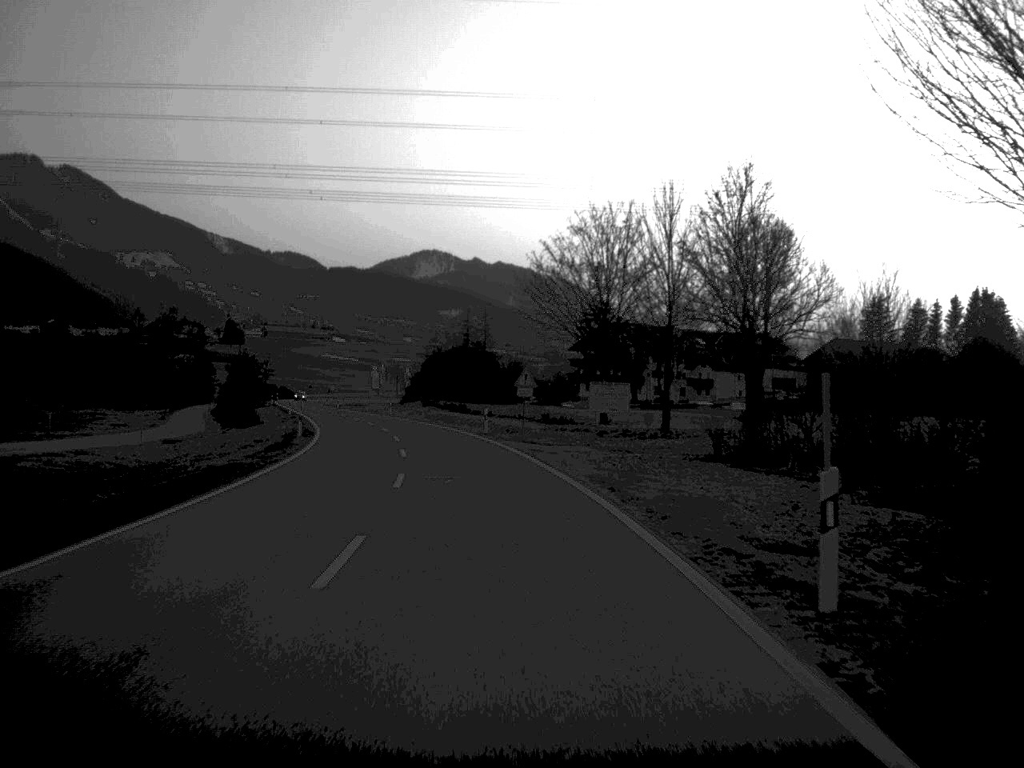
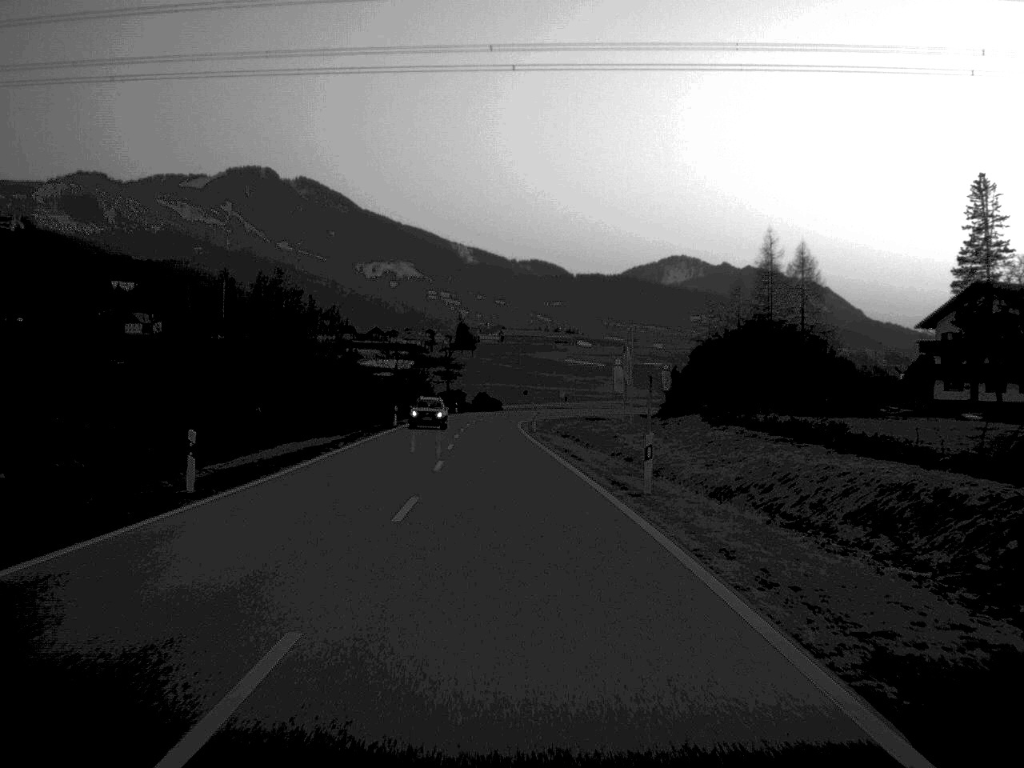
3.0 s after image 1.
(-8.1, +77.8) m; -11°
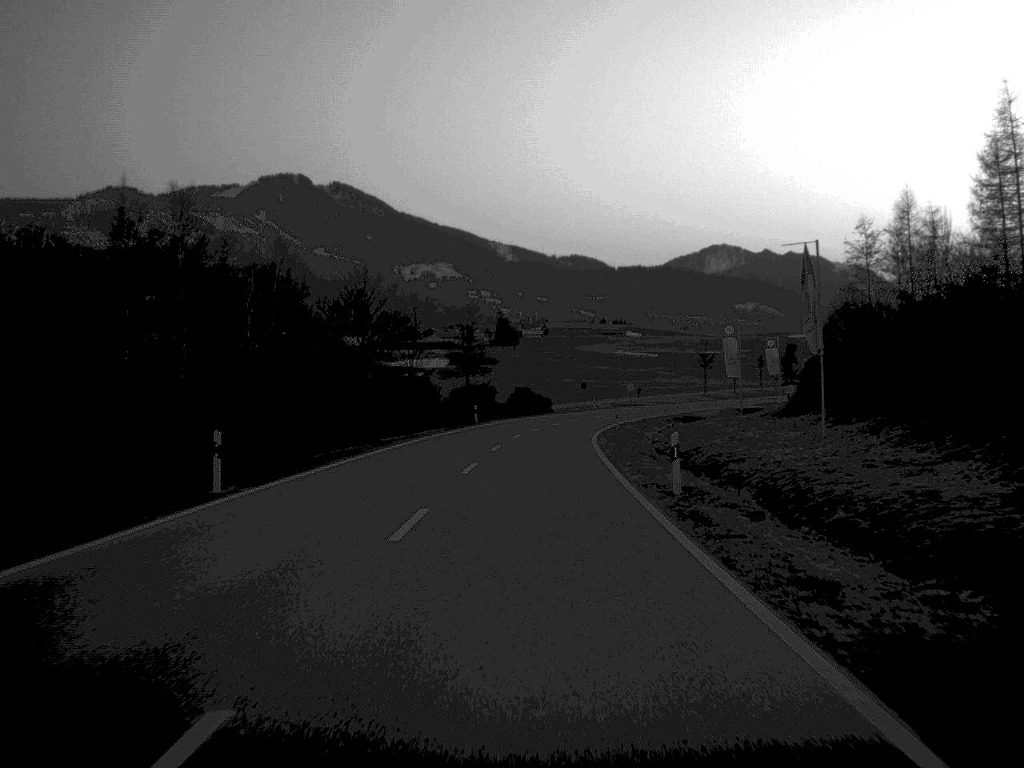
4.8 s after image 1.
(-1.1, +50.3) m; -2°
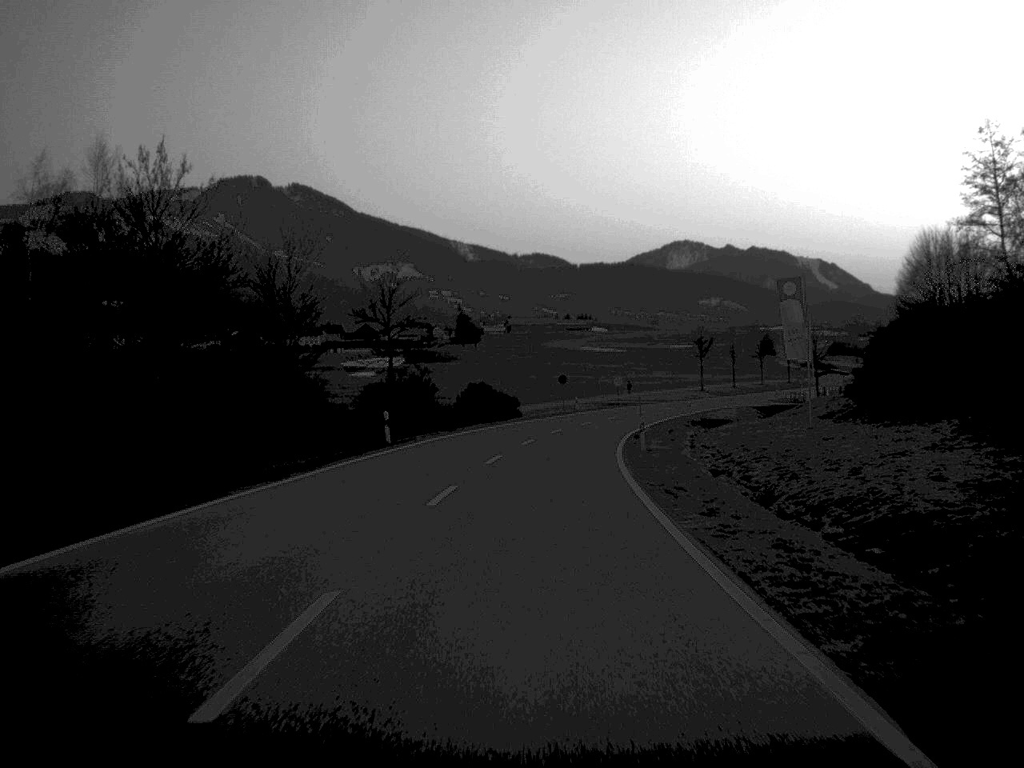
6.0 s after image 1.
(+0.4, +31.9) m; +2°
